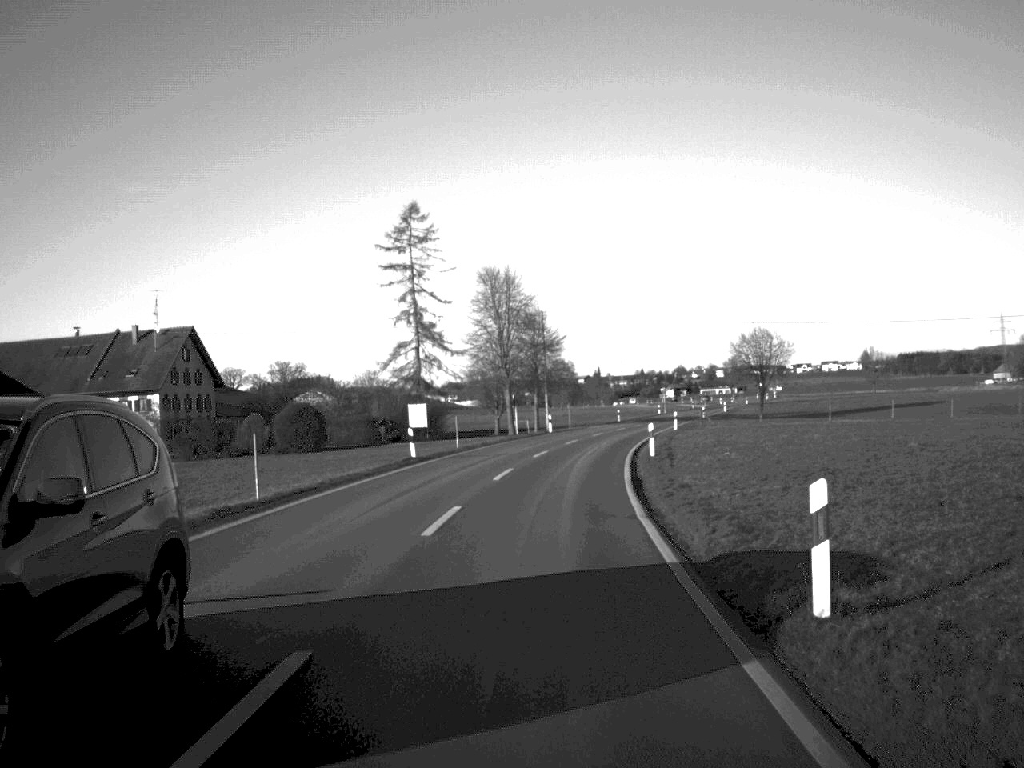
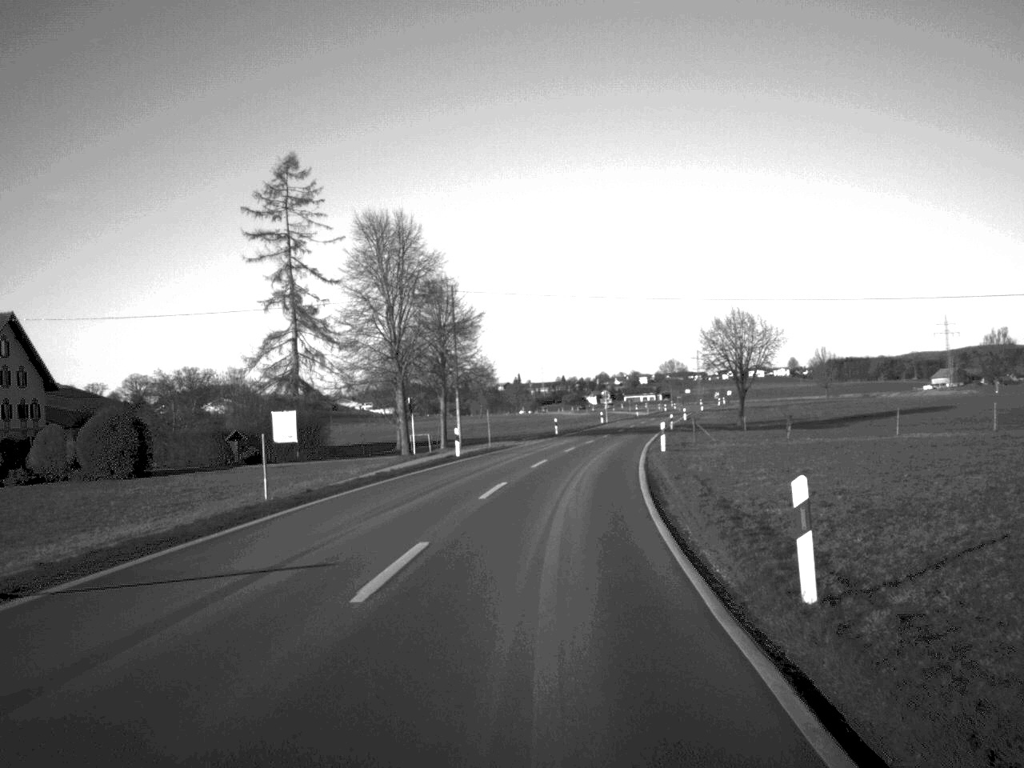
(+0.8, +28.7) m; +3°
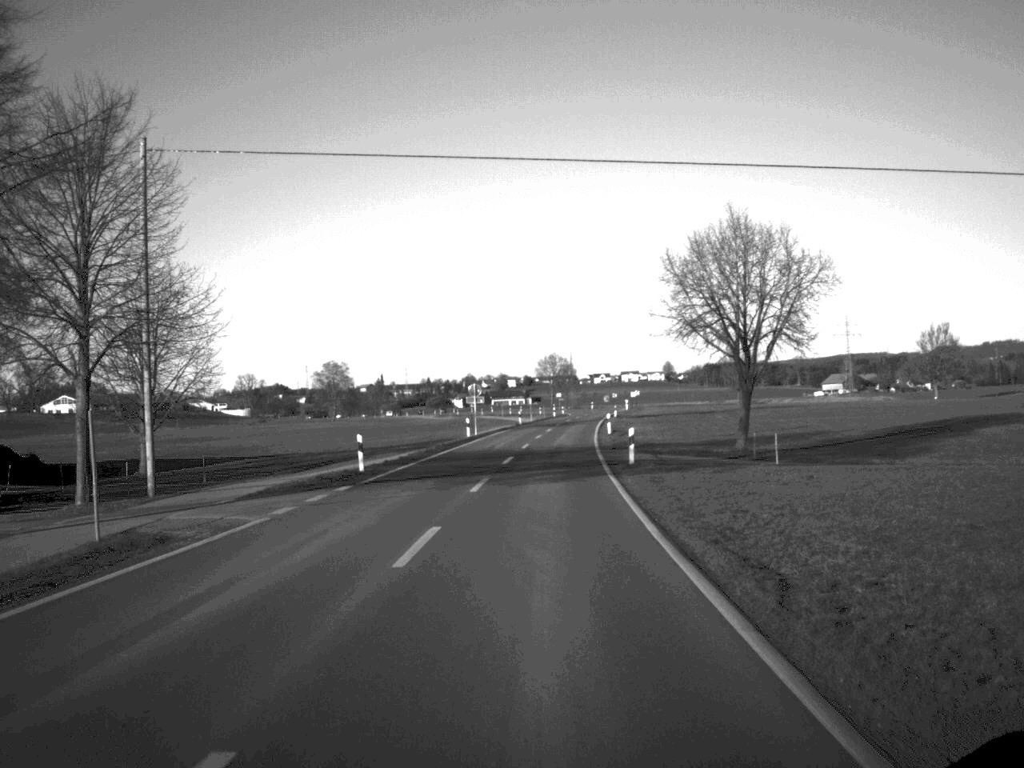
(+2.5, +45.4) m; +6°
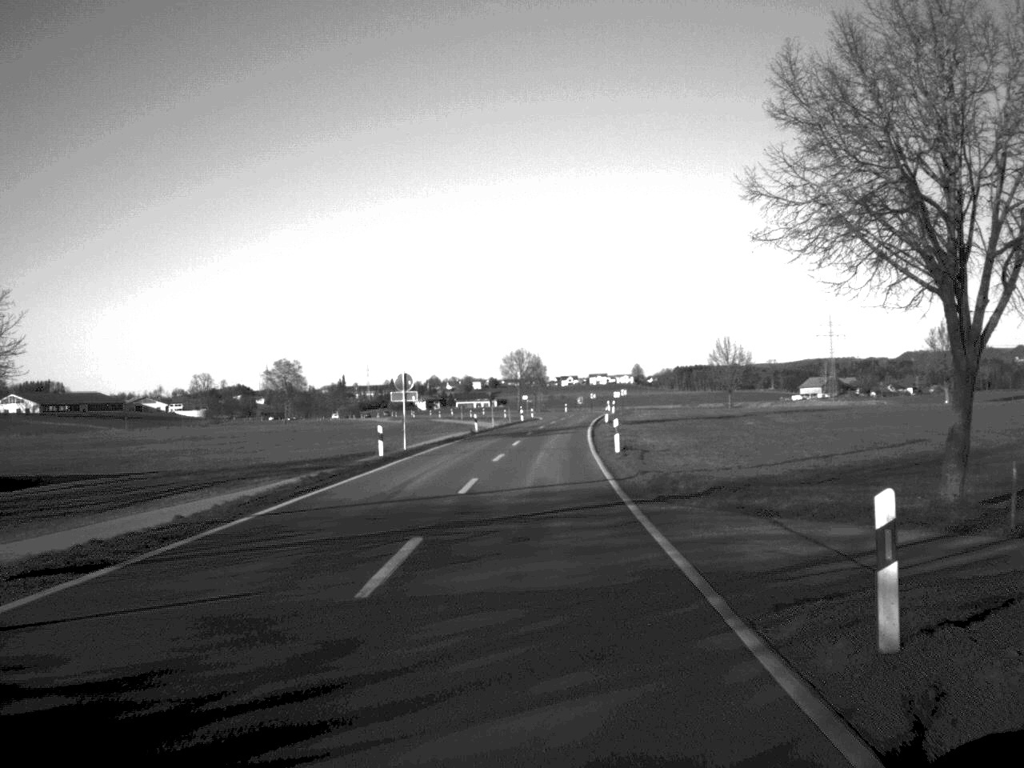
(+0.4, +26.3) m; +1°
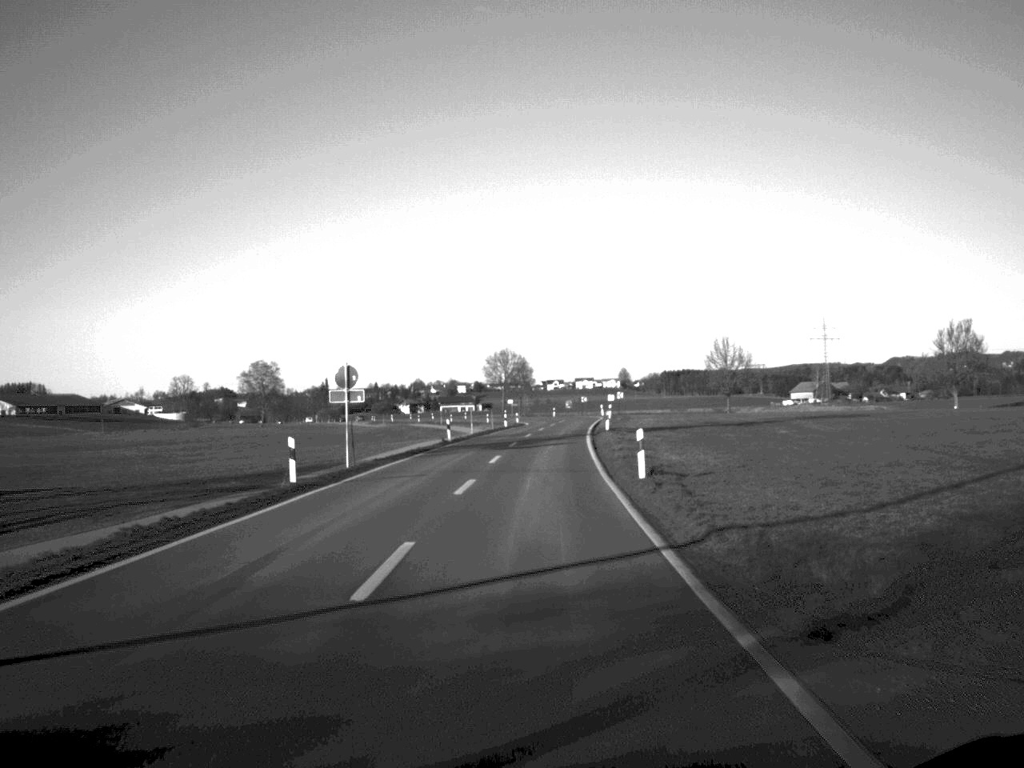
(+0.1, +12.6) m; +1°
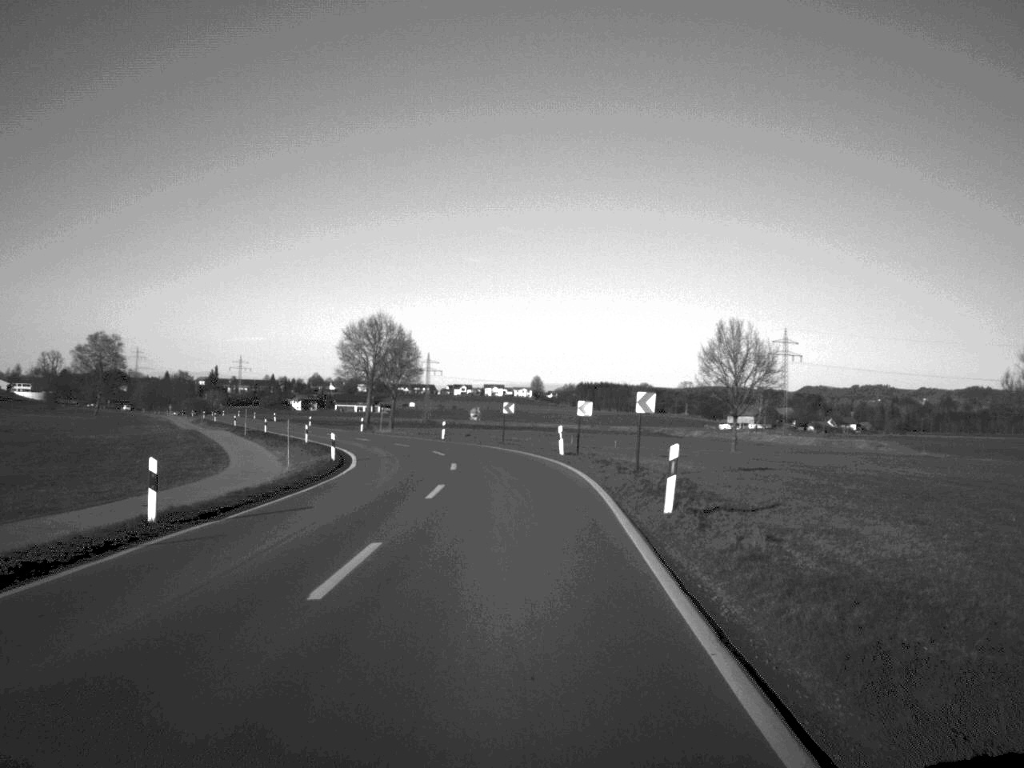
(+2.4, +72.1) m; +4°
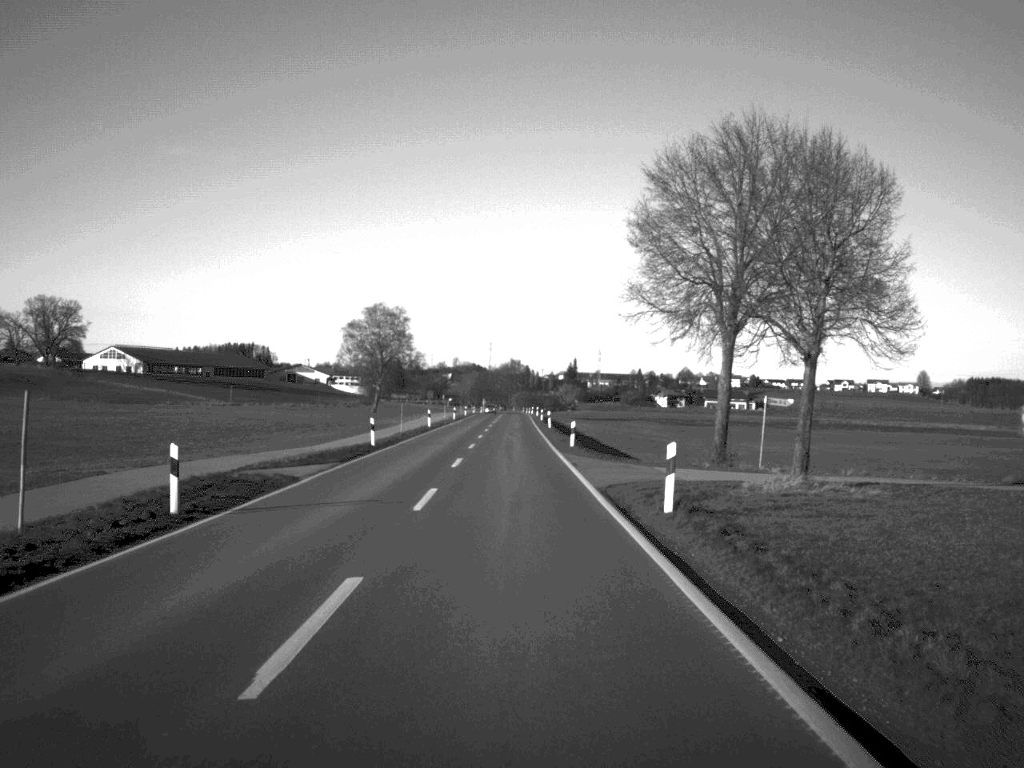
(-9.0, +75.1) m; -17°
